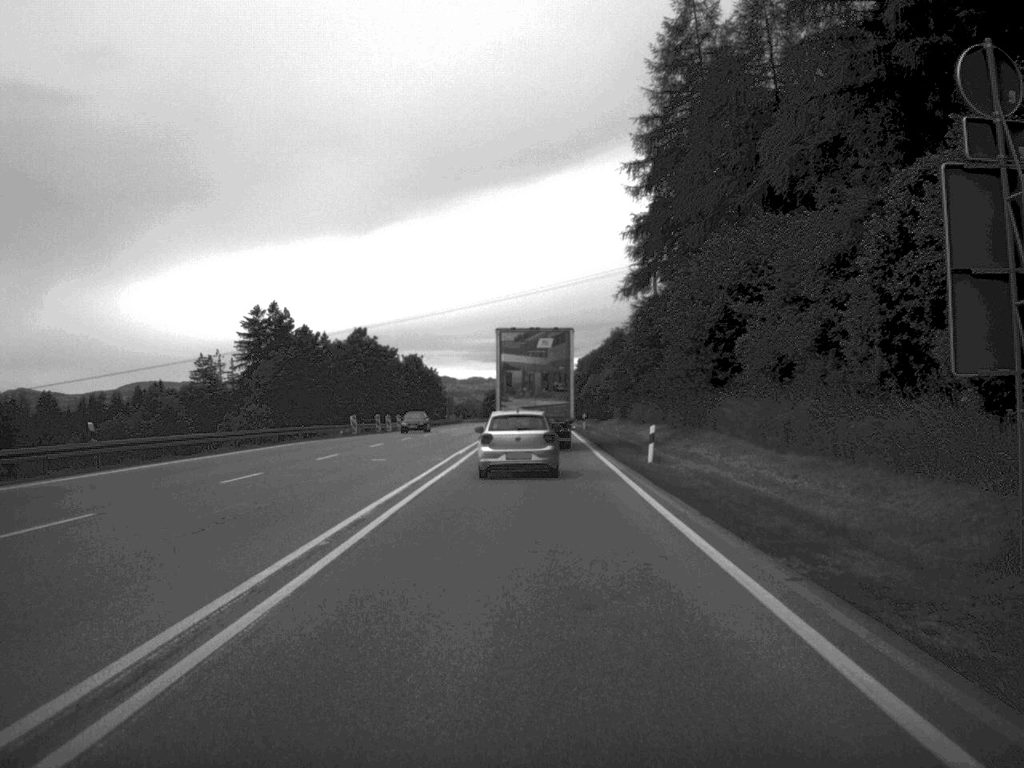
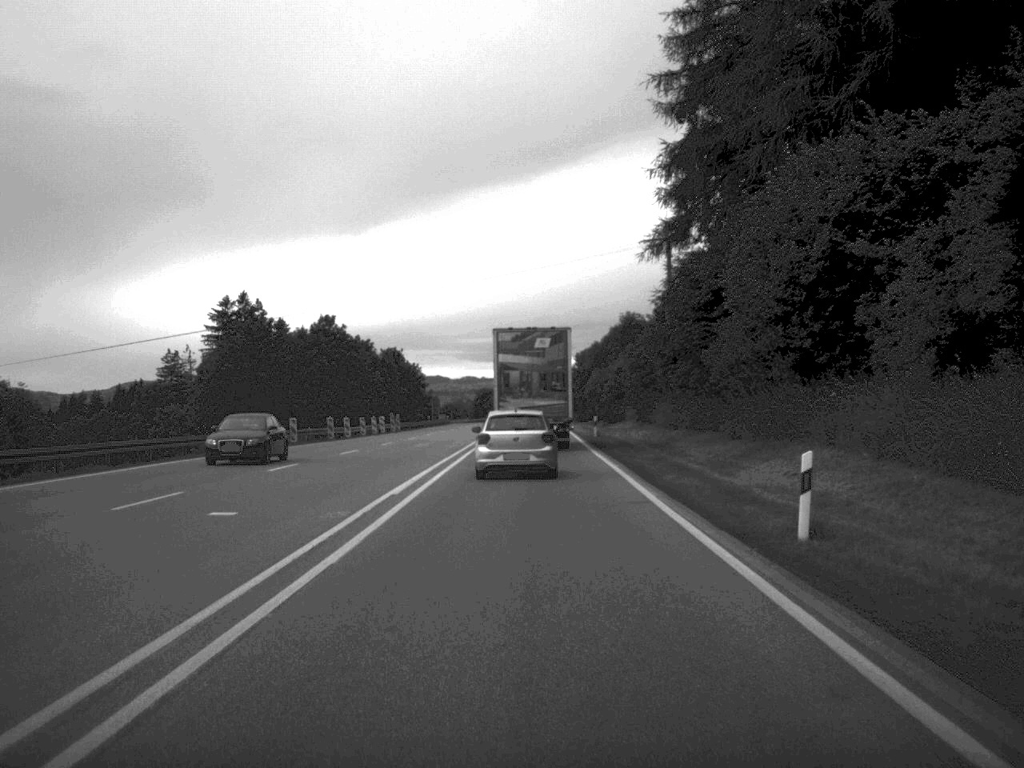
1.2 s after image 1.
(0.0, +18.6) m; 0°
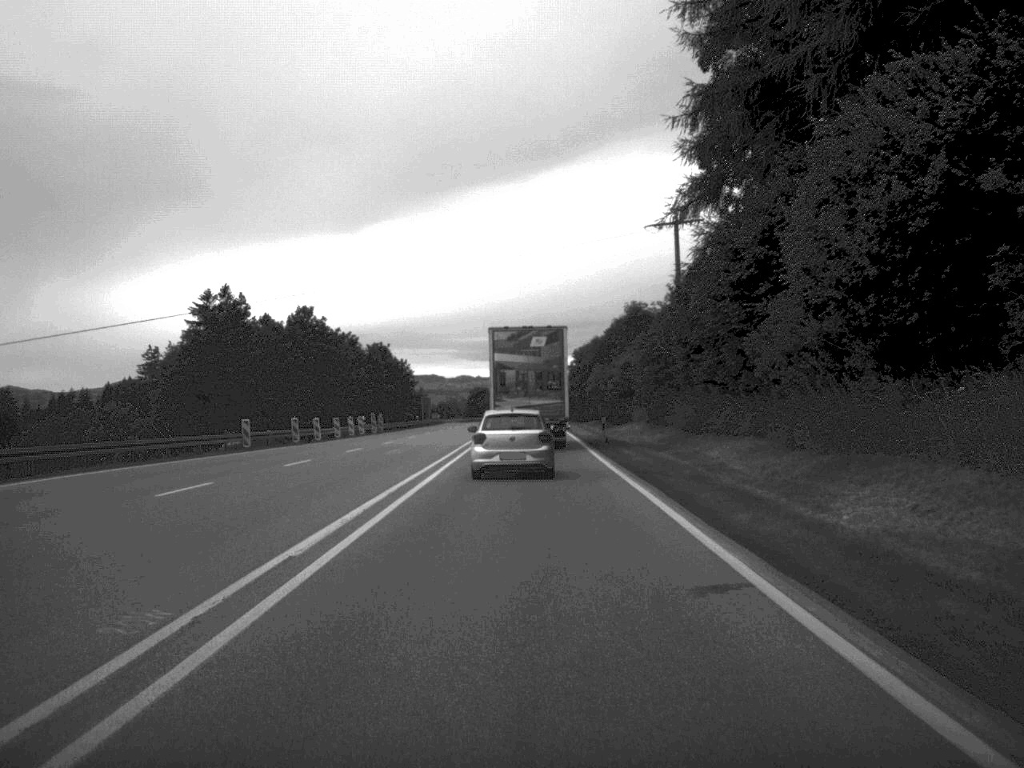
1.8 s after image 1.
(0.0, +9.2) m; 0°
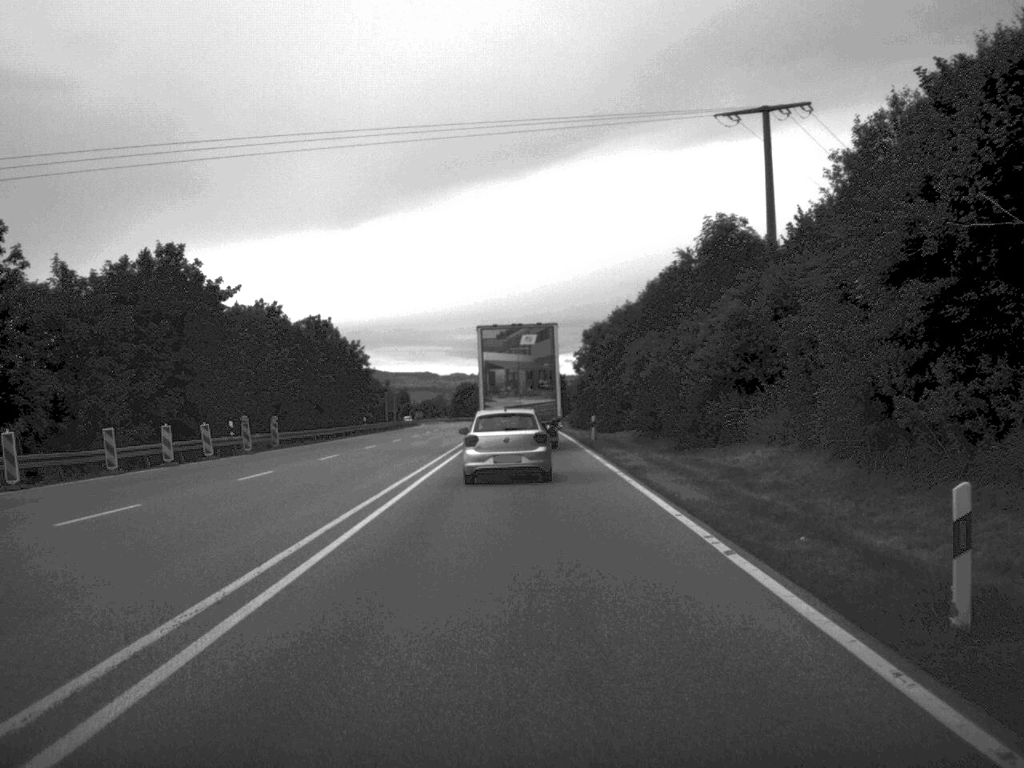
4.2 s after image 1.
(0.0, +40.0) m; 0°
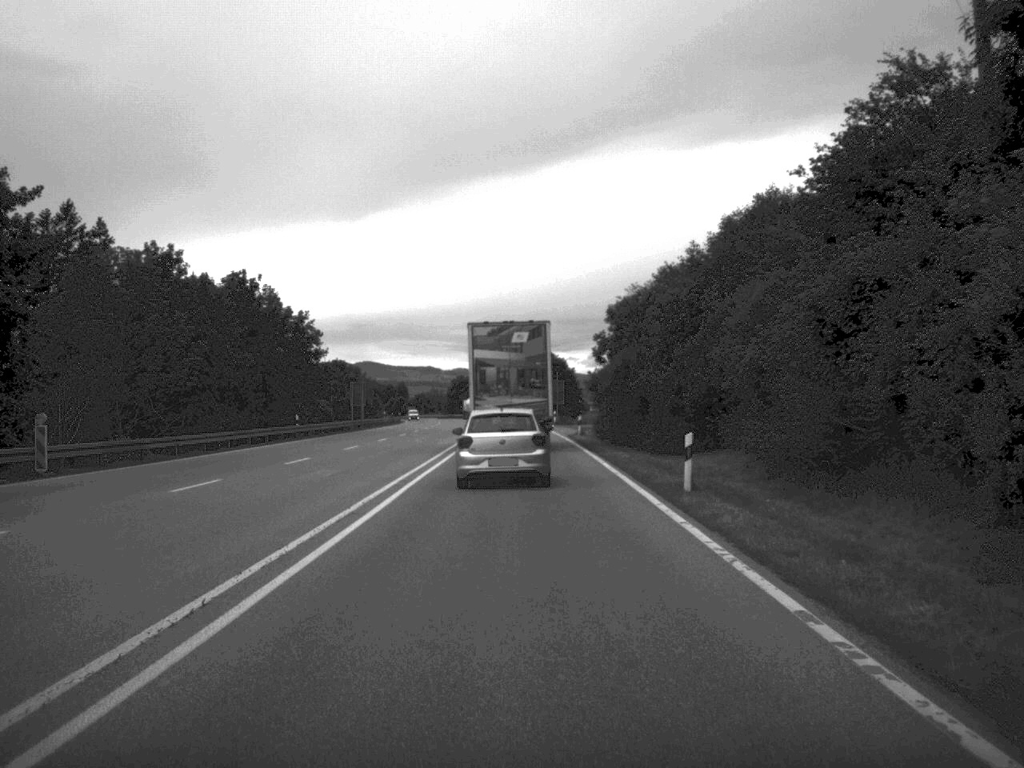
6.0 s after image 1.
(-0.1, +29.2) m; 0°
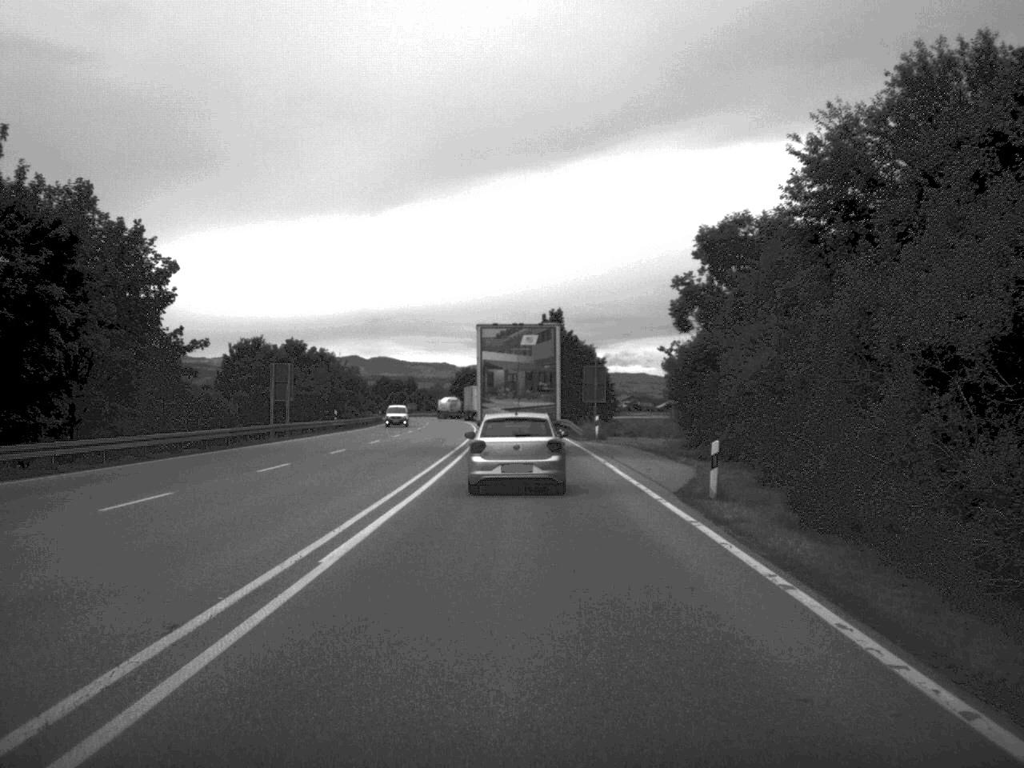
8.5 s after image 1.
(-0.3, +40.4) m; -1°
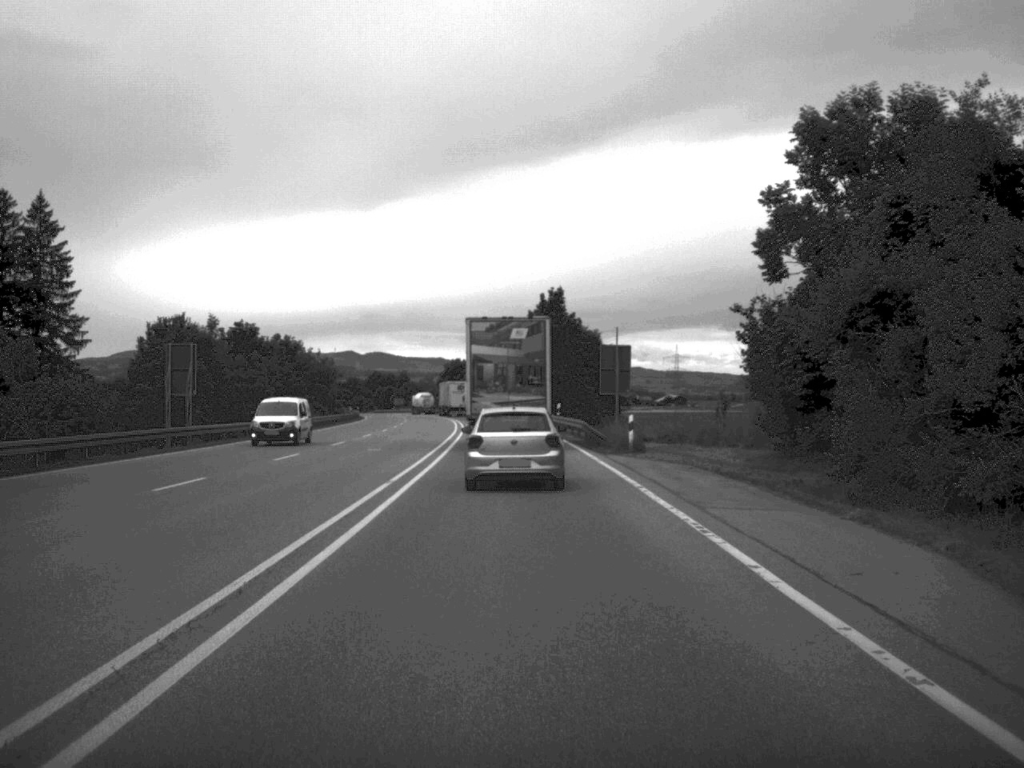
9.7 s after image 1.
(0.0, +19.9) m; 0°
